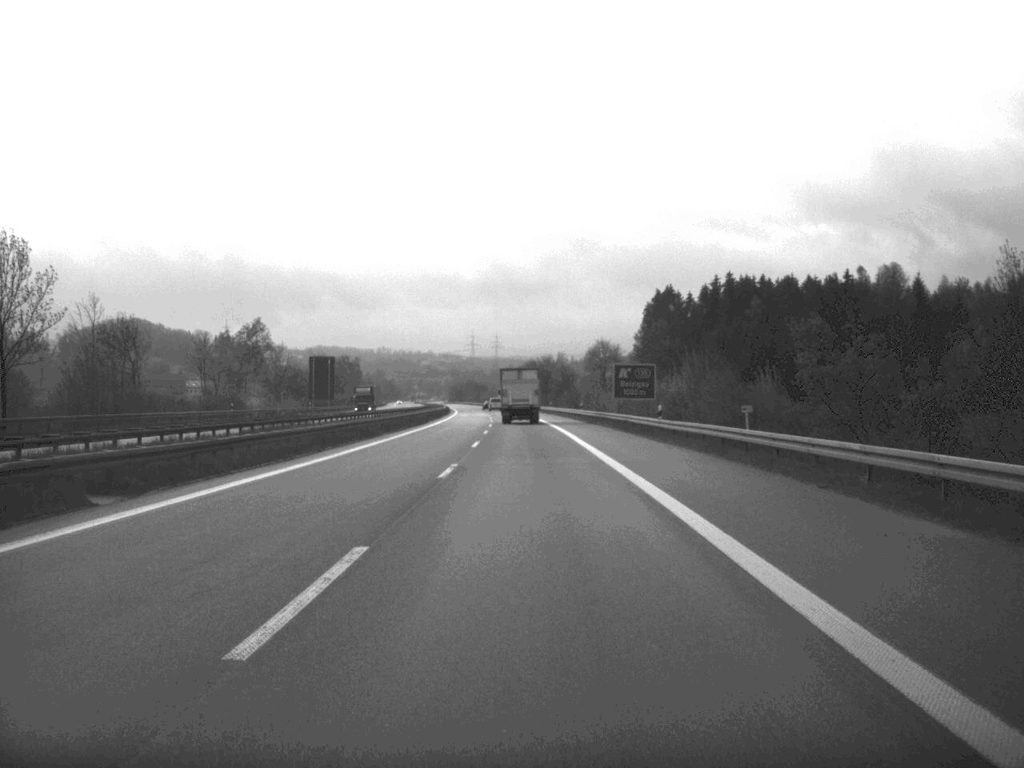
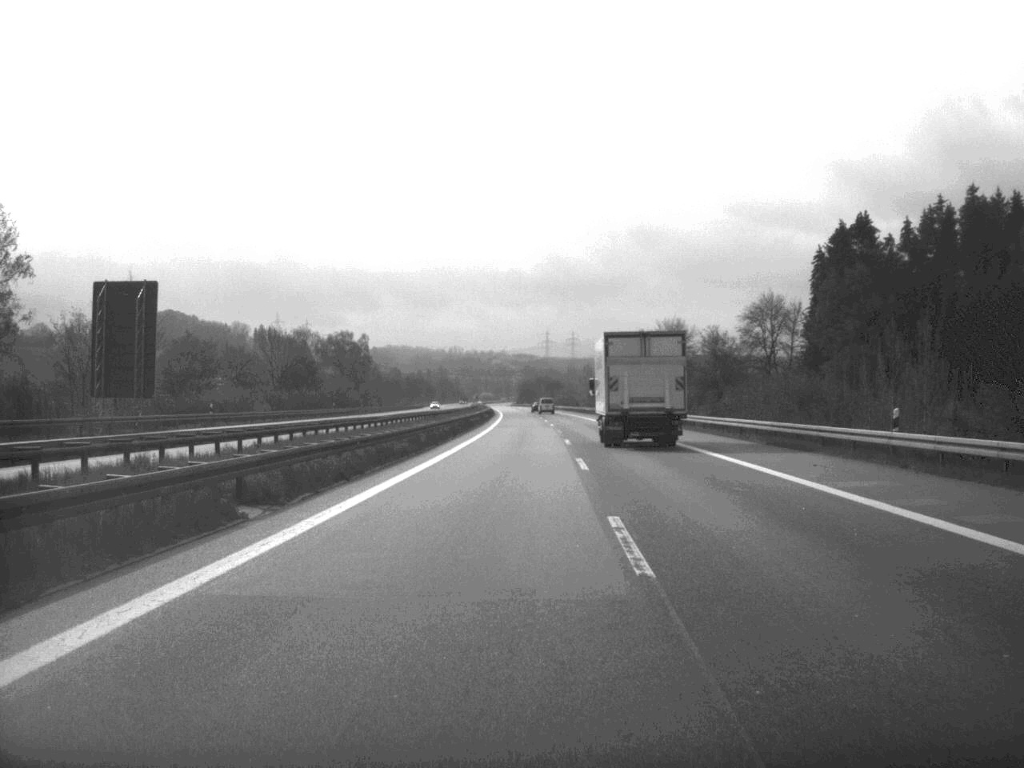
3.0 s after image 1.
(-3.6, +110.6) m; -3°
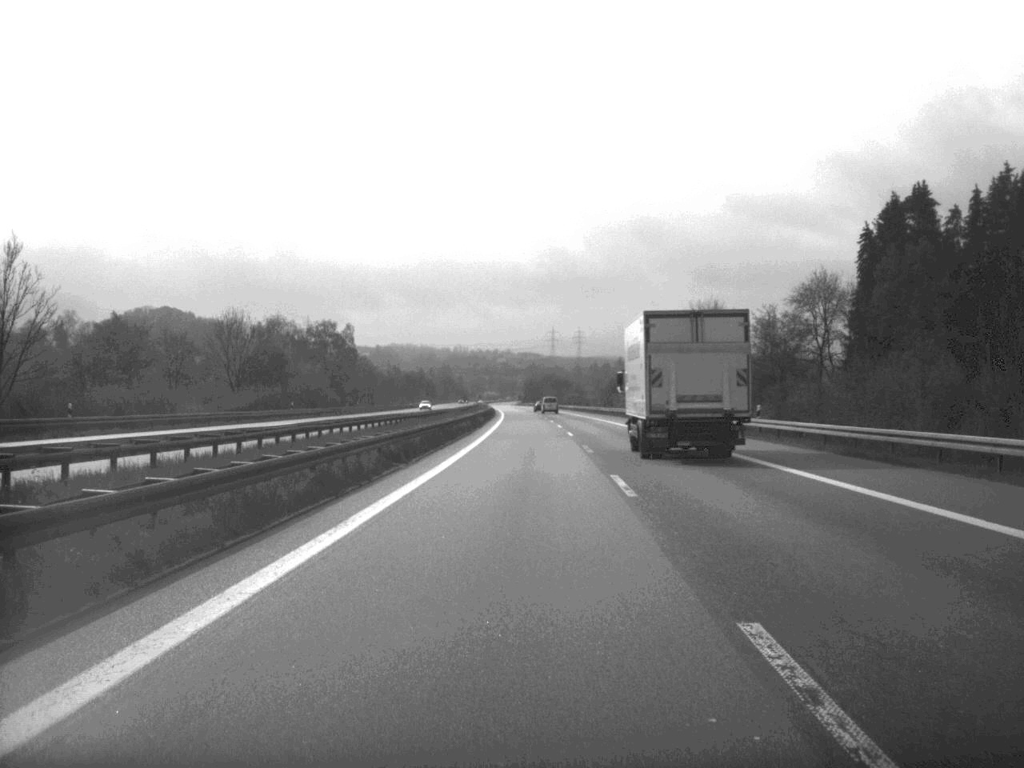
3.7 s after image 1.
(-0.1, +25.9) m; 0°
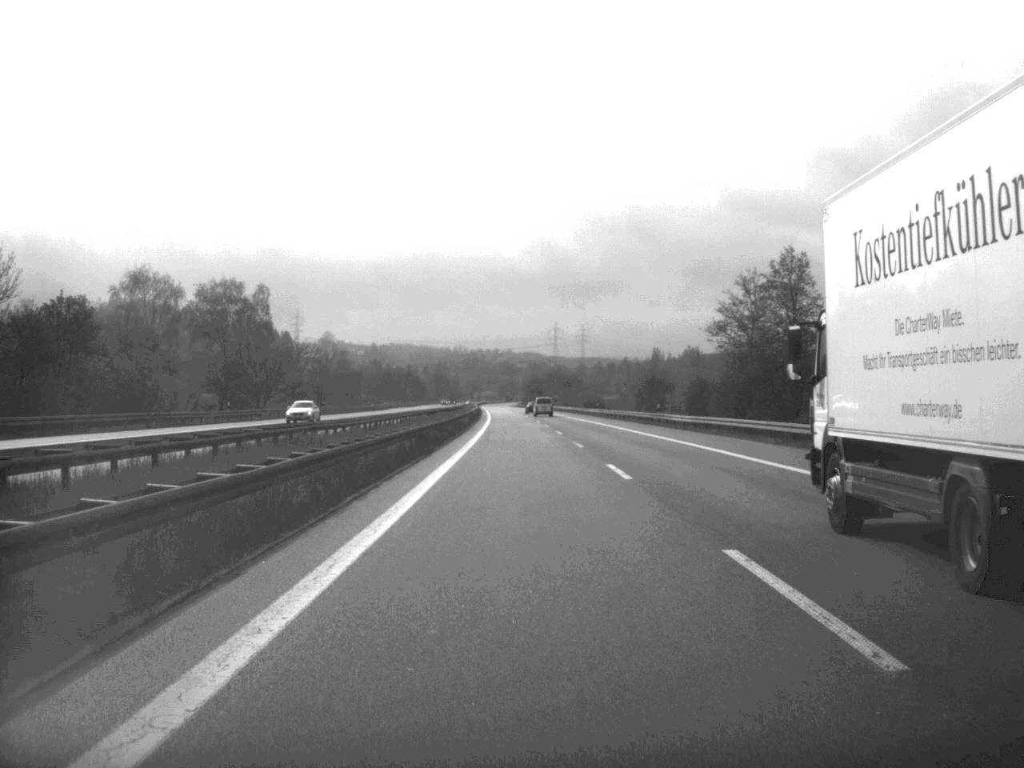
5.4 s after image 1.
(-0.1, +66.6) m; 0°
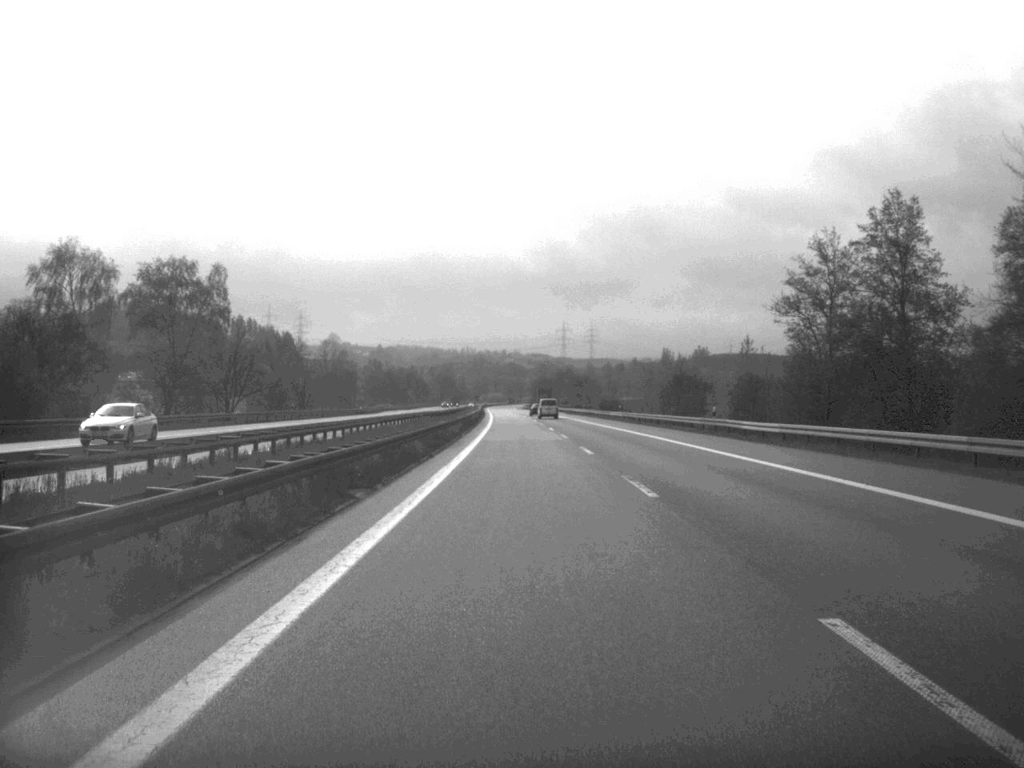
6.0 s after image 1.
(-0.1, +21.9) m; 0°
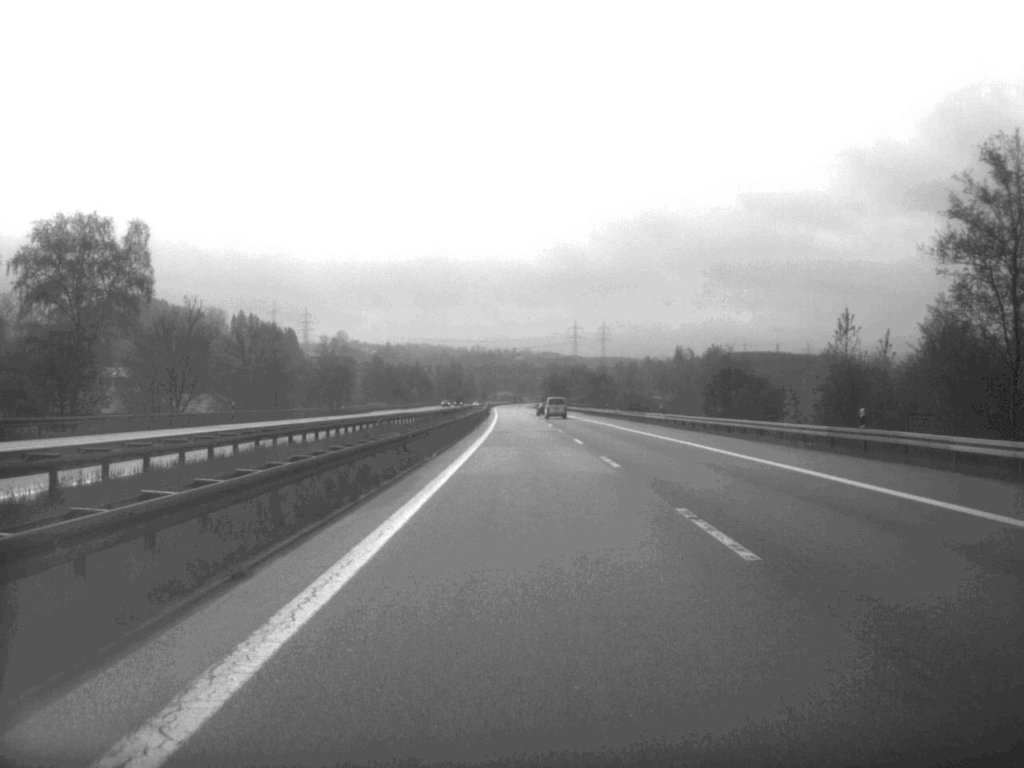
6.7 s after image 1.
(-0.1, +26.1) m; -1°
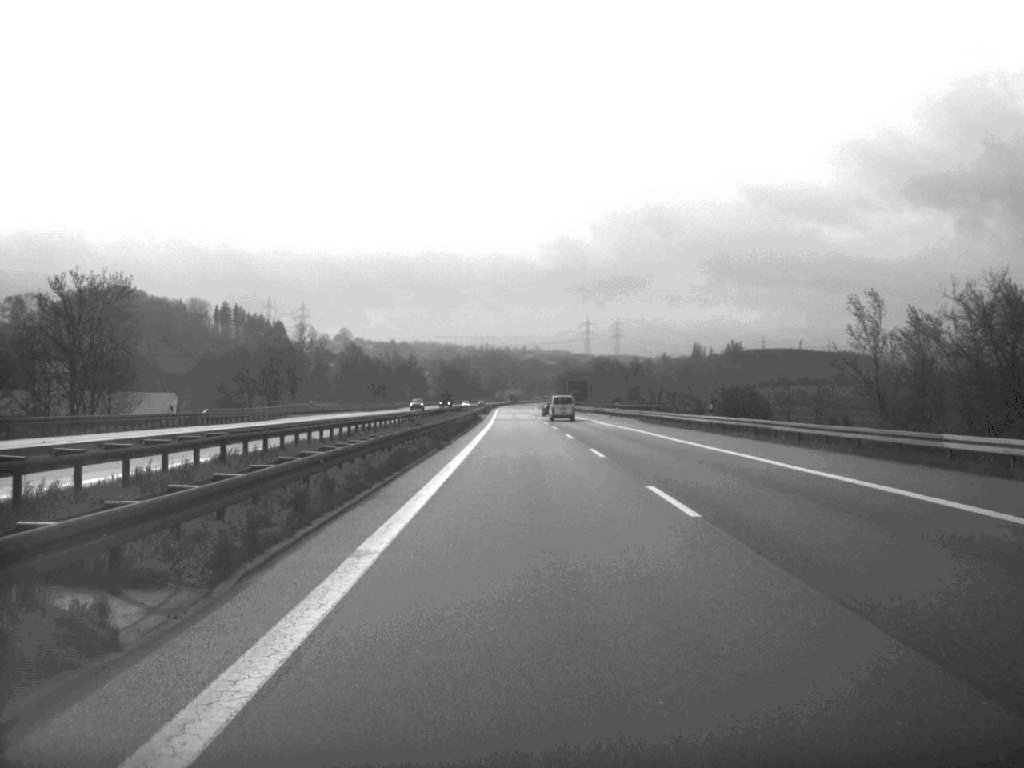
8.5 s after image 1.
(-0.4, +66.4) m; -1°
